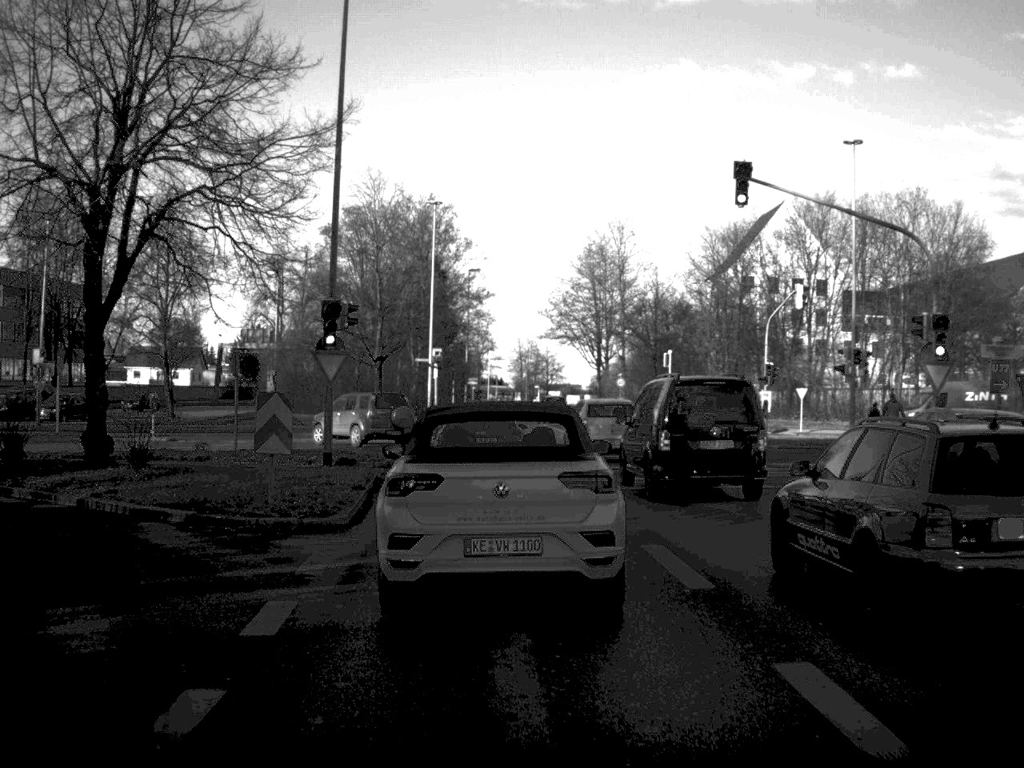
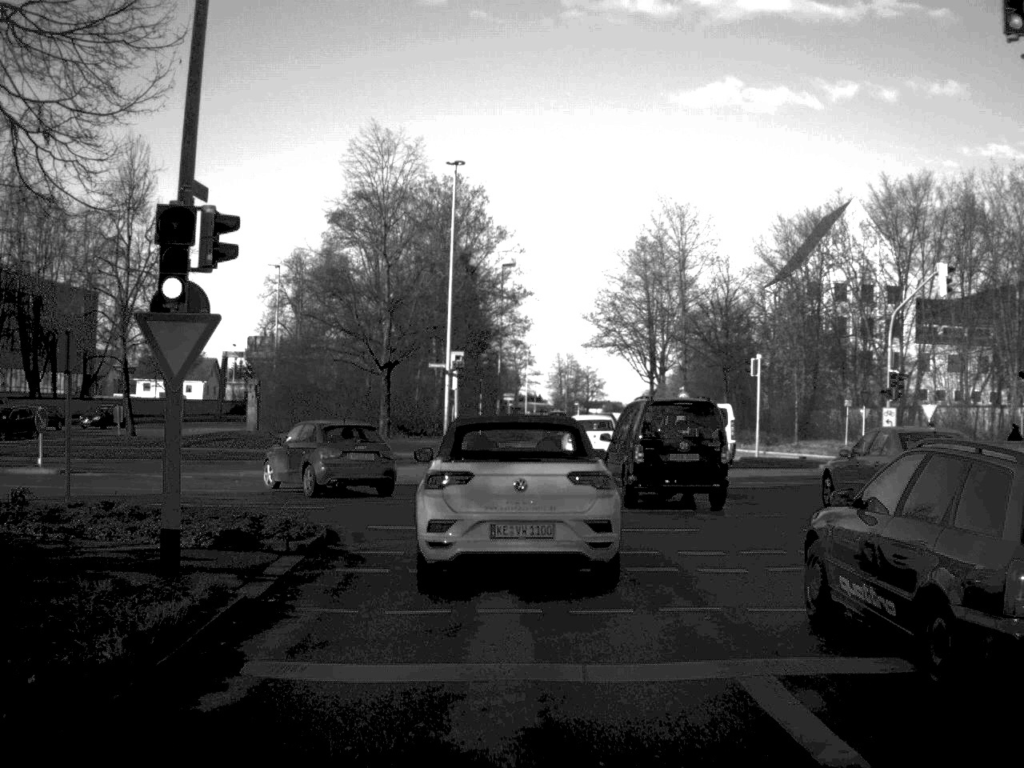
(-0.2, +13.7) m; -2°
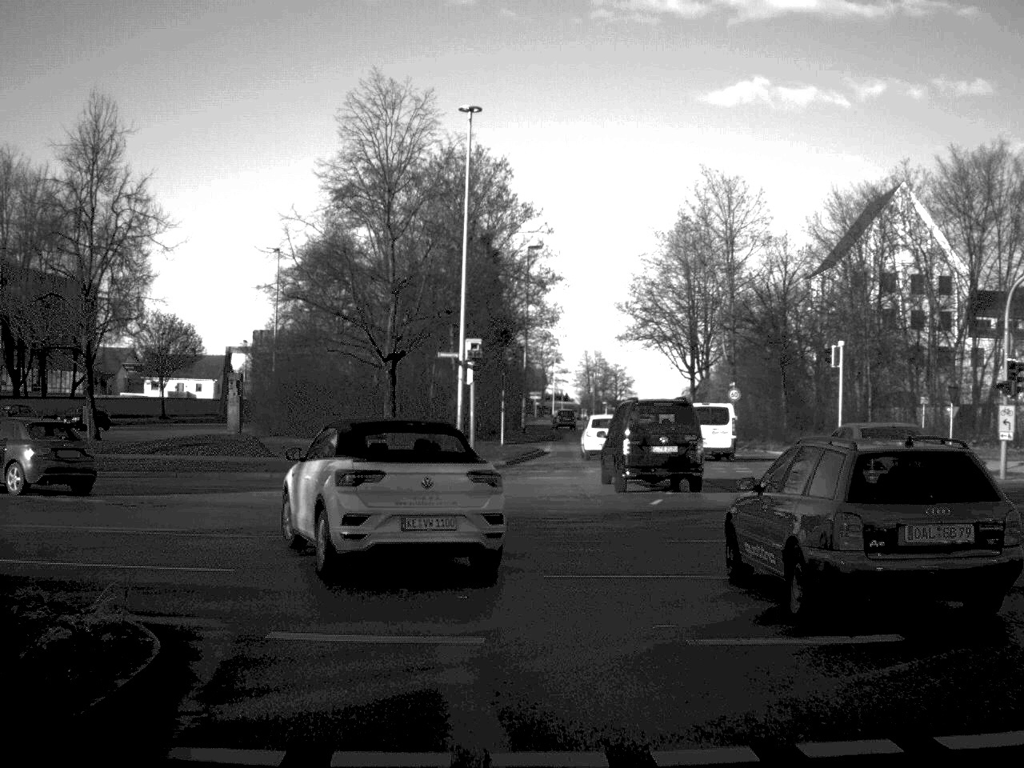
(-0.1, +8.4) m; -1°
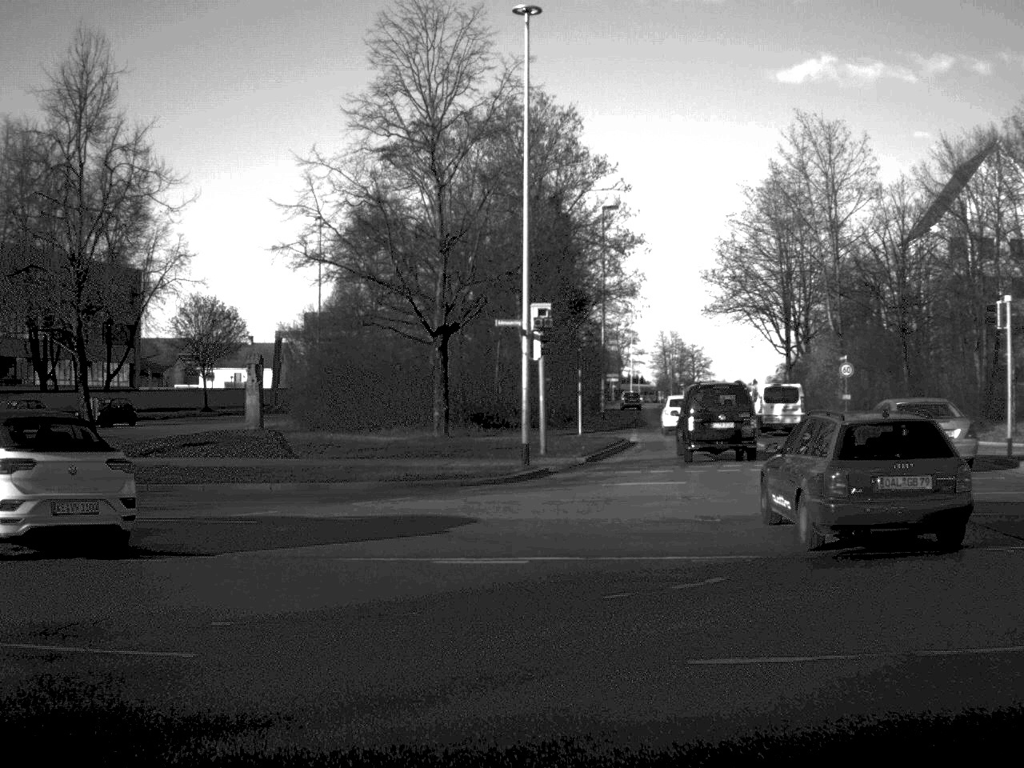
(-0.2, +8.4) m; -4°
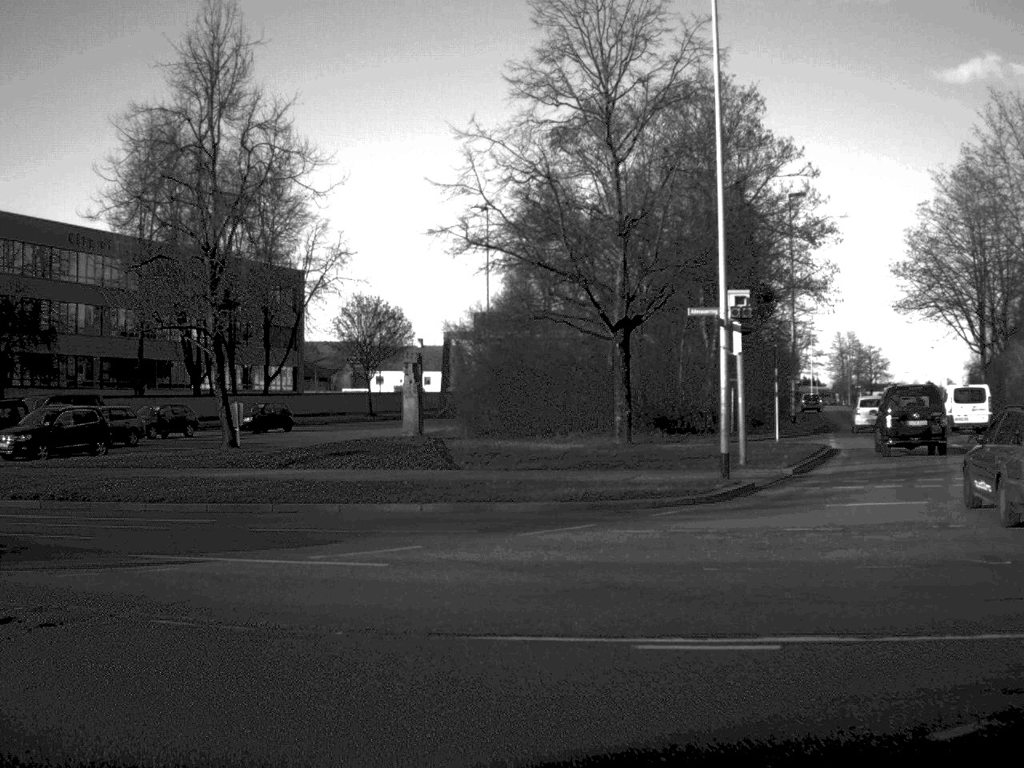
(-0.3, +4.3) m; -8°
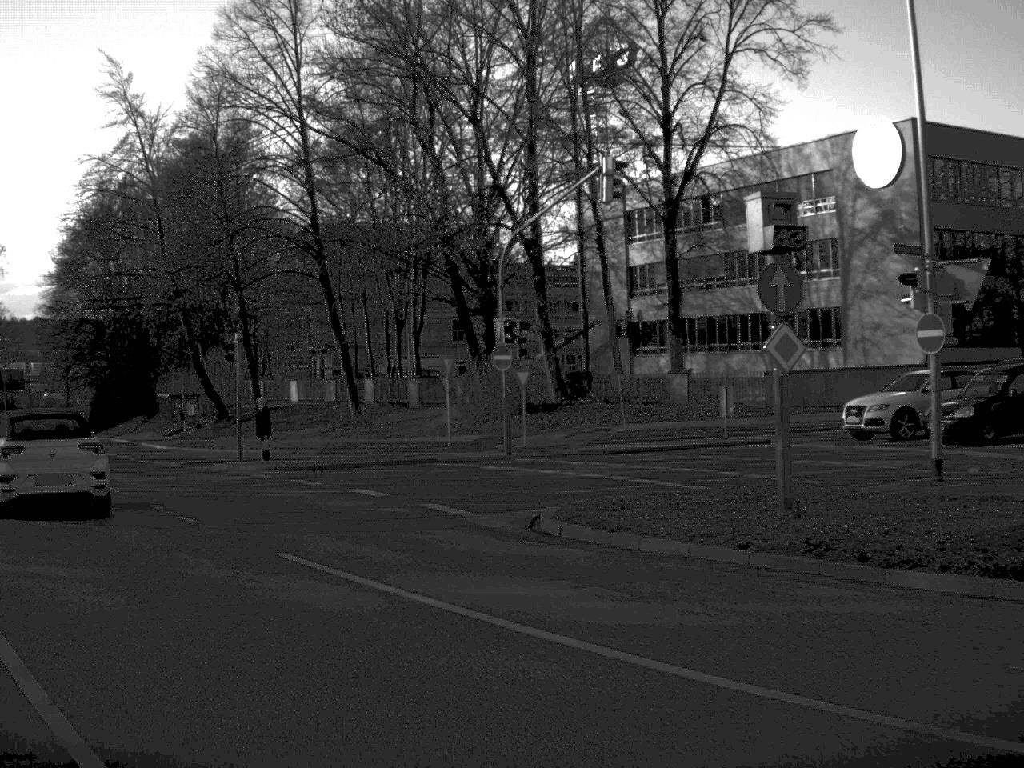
(-5.3, +13.0) m; -45°
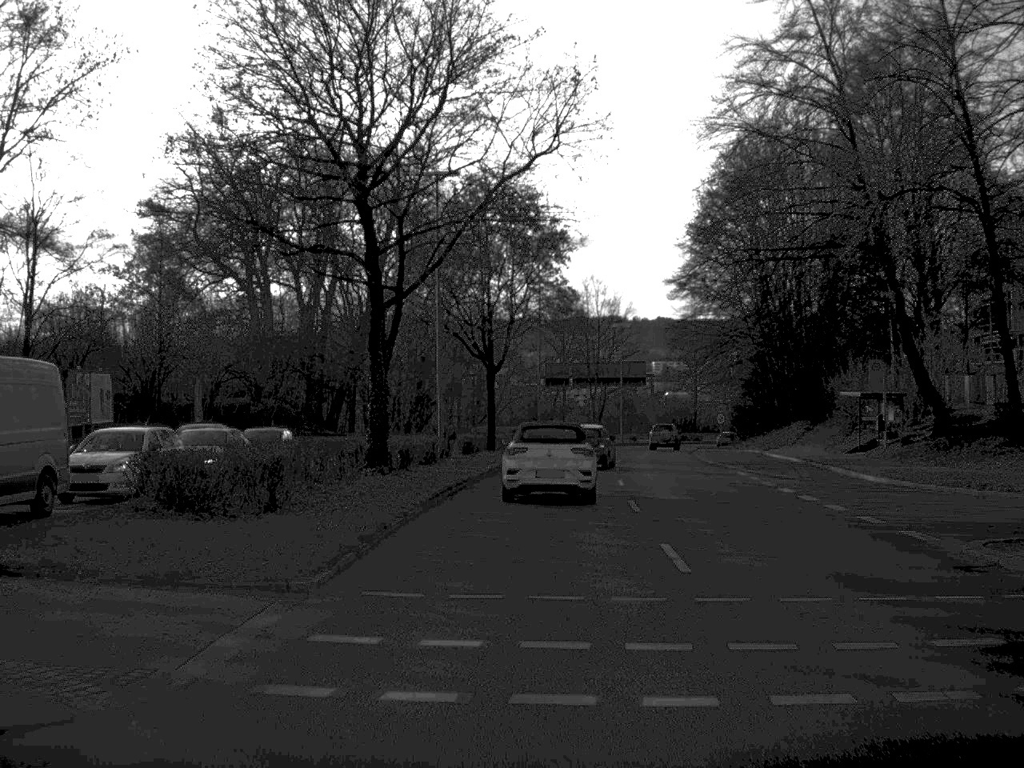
(-7.8, +21.3) m; -27°
